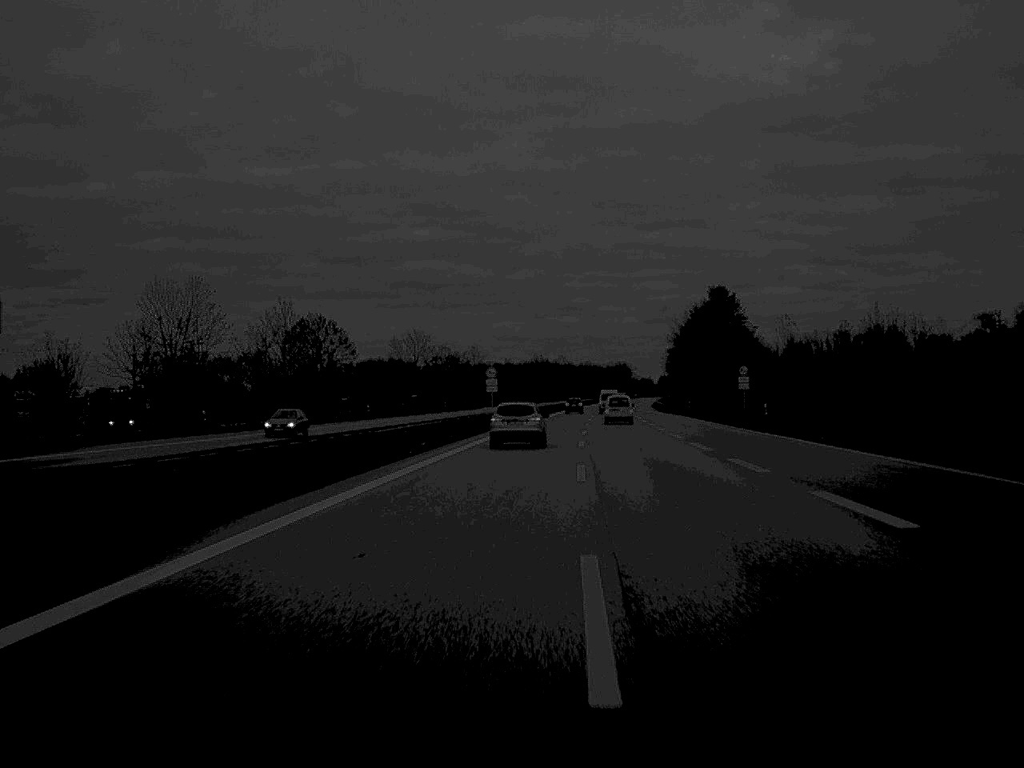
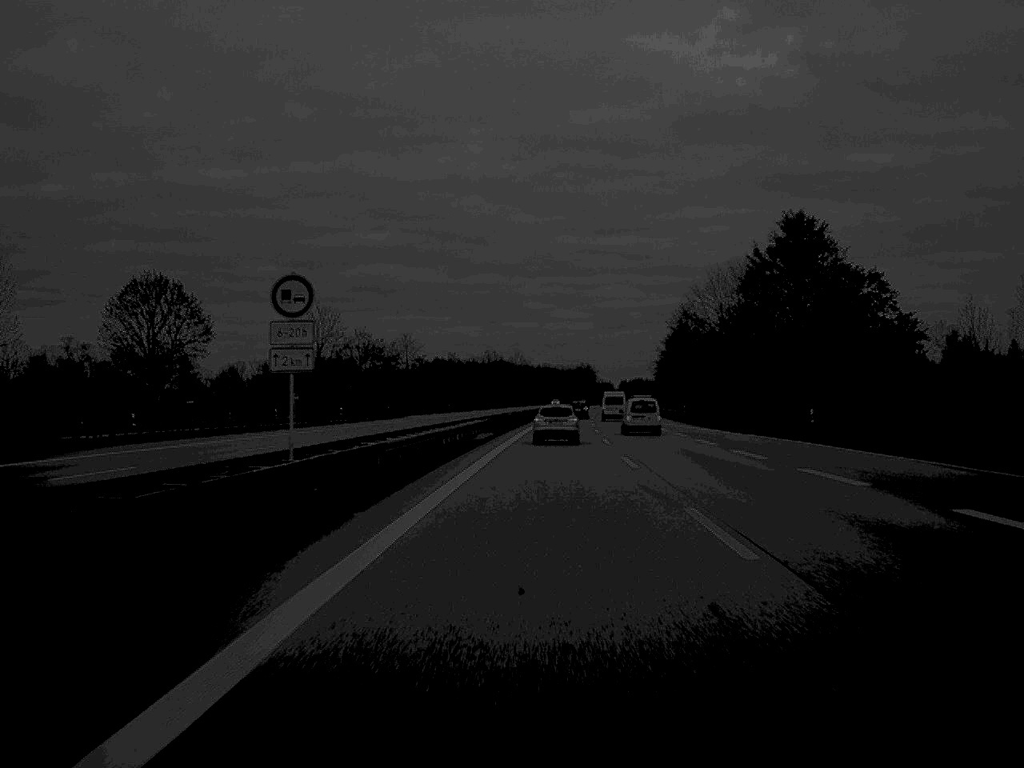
(+0.9, +62.7) m; +2°
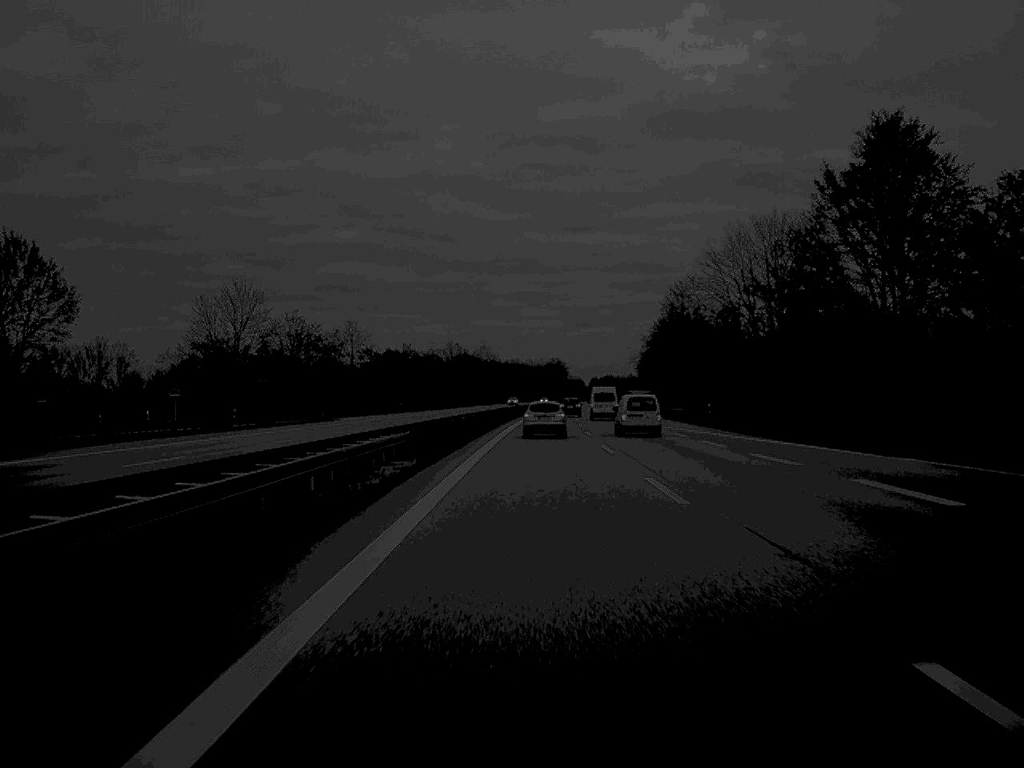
(+0.4, +29.9) m; +1°
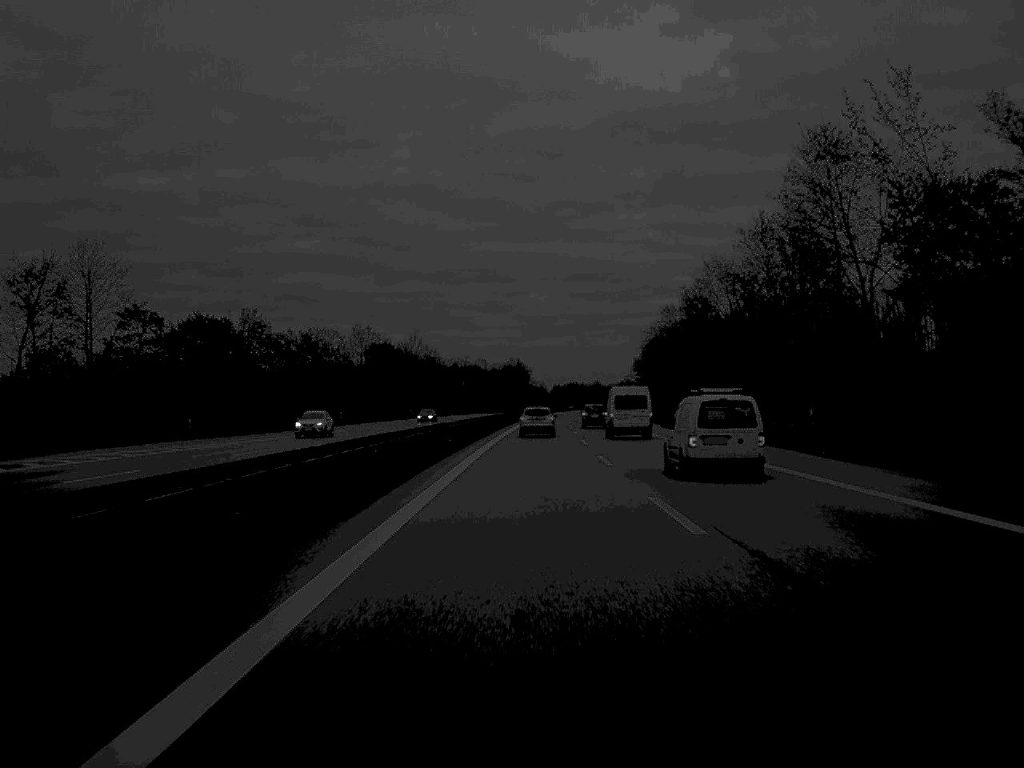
(+1.6, +93.5) m; +2°
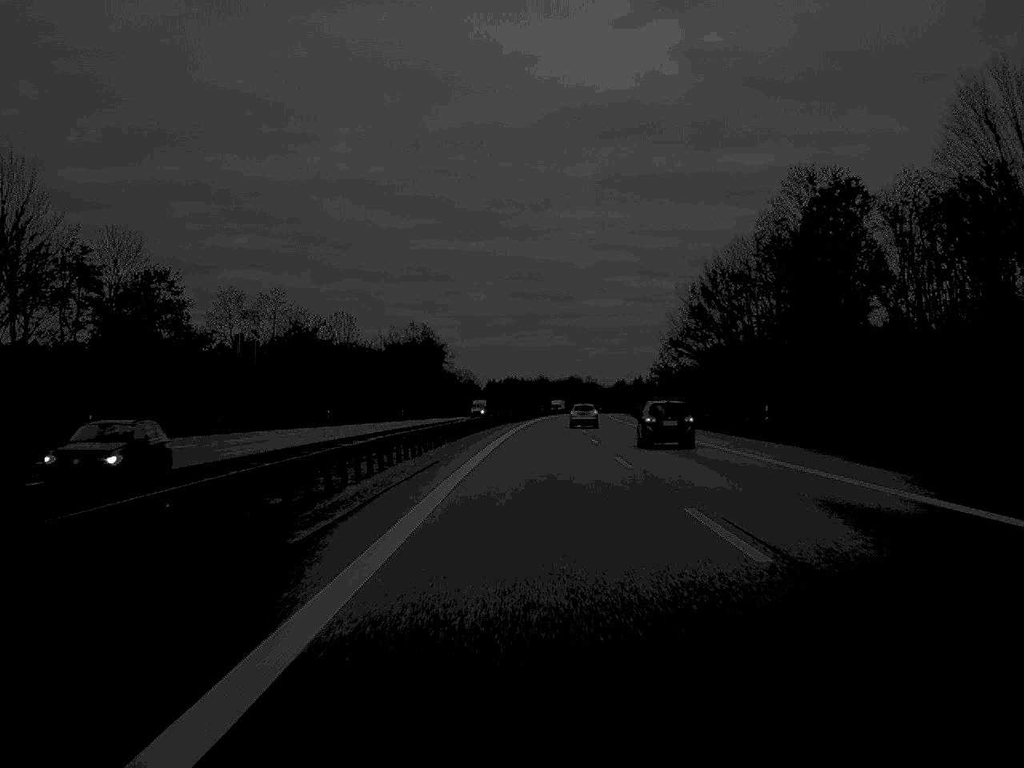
(+3.8, +163.6) m; +3°
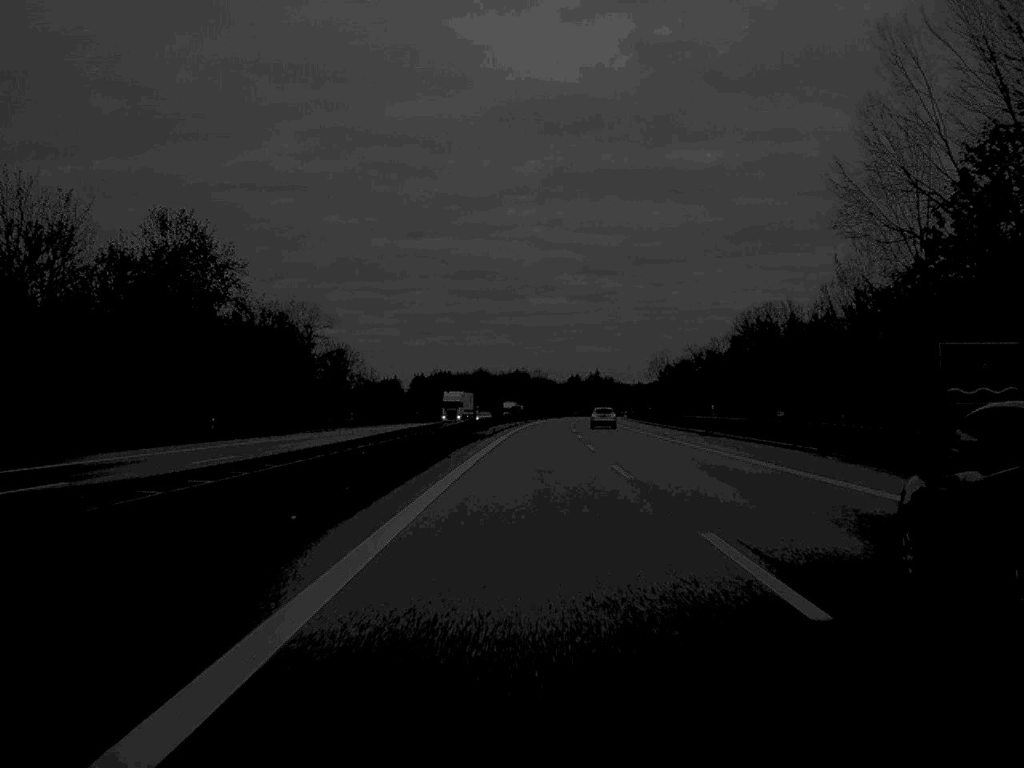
(+3.0, +128.5) m; +3°
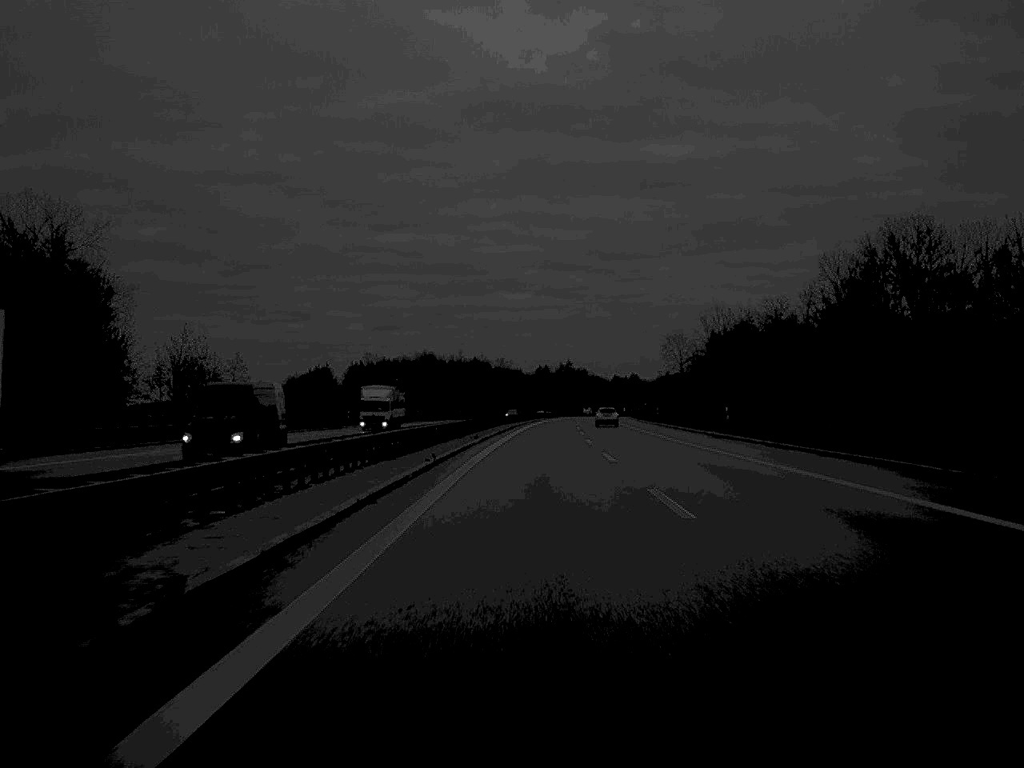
(+1.4, +99.3) m; +2°
